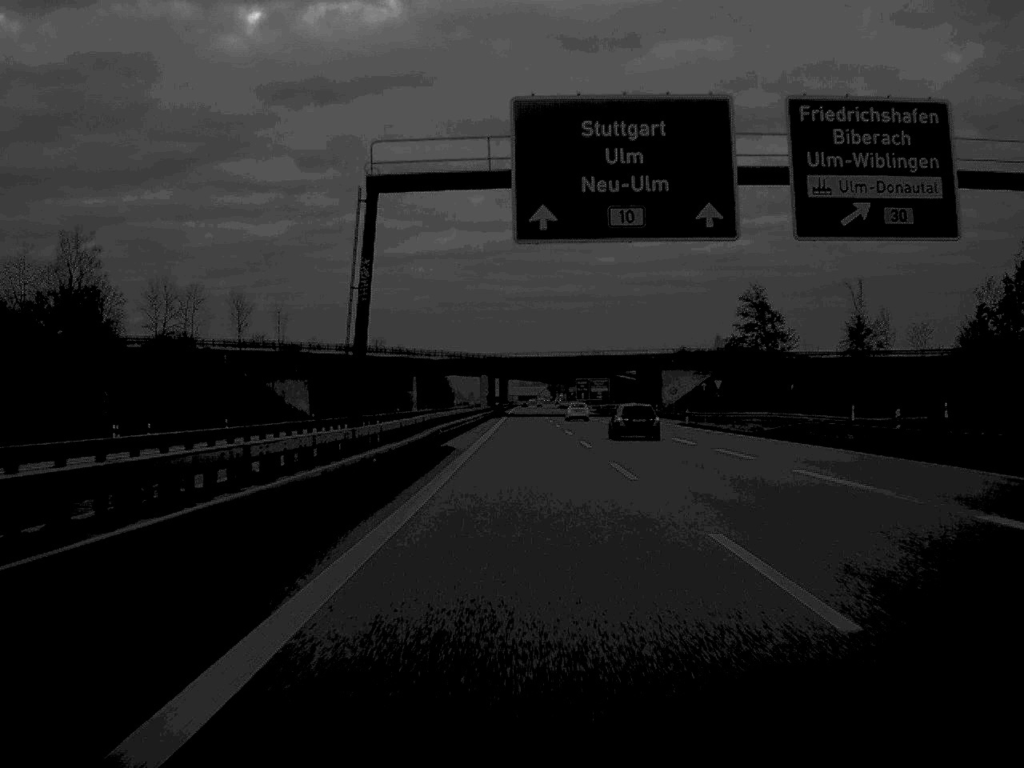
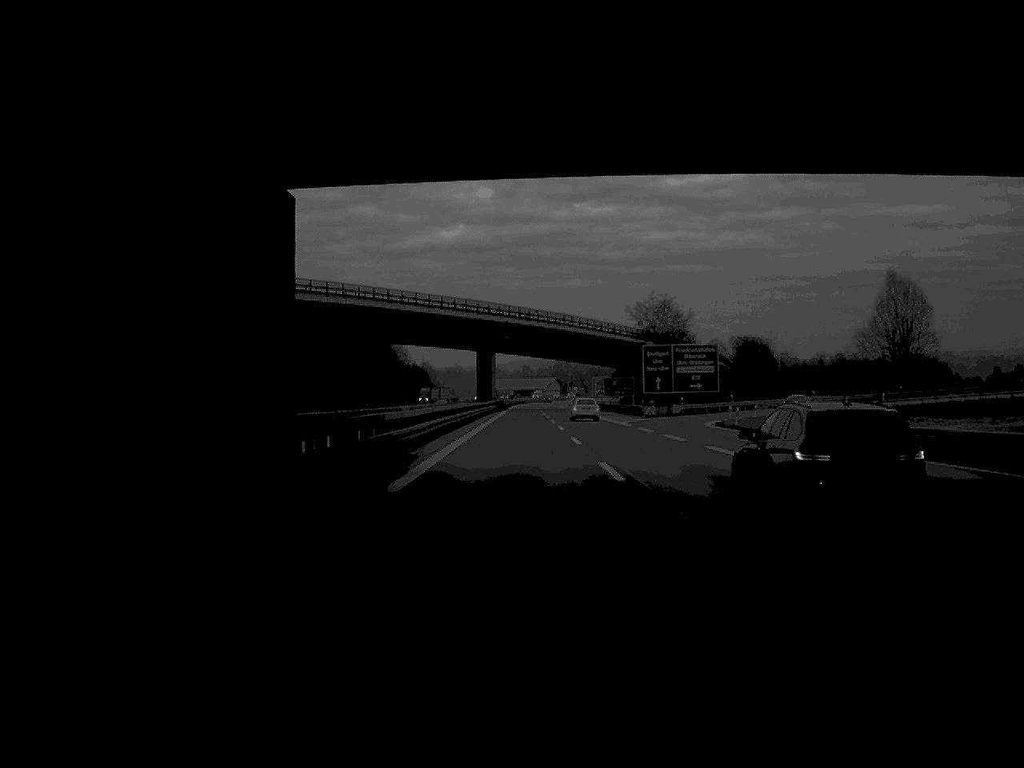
(-0.1, +143.5) m; 0°
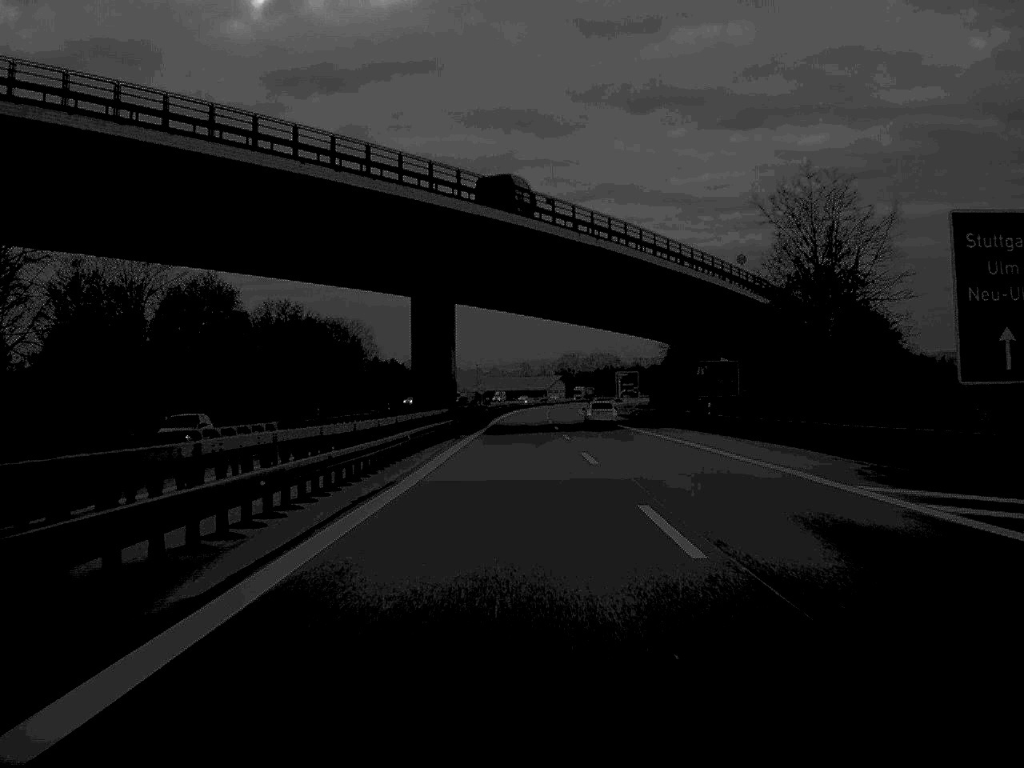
(0.0, +83.2) m; 0°
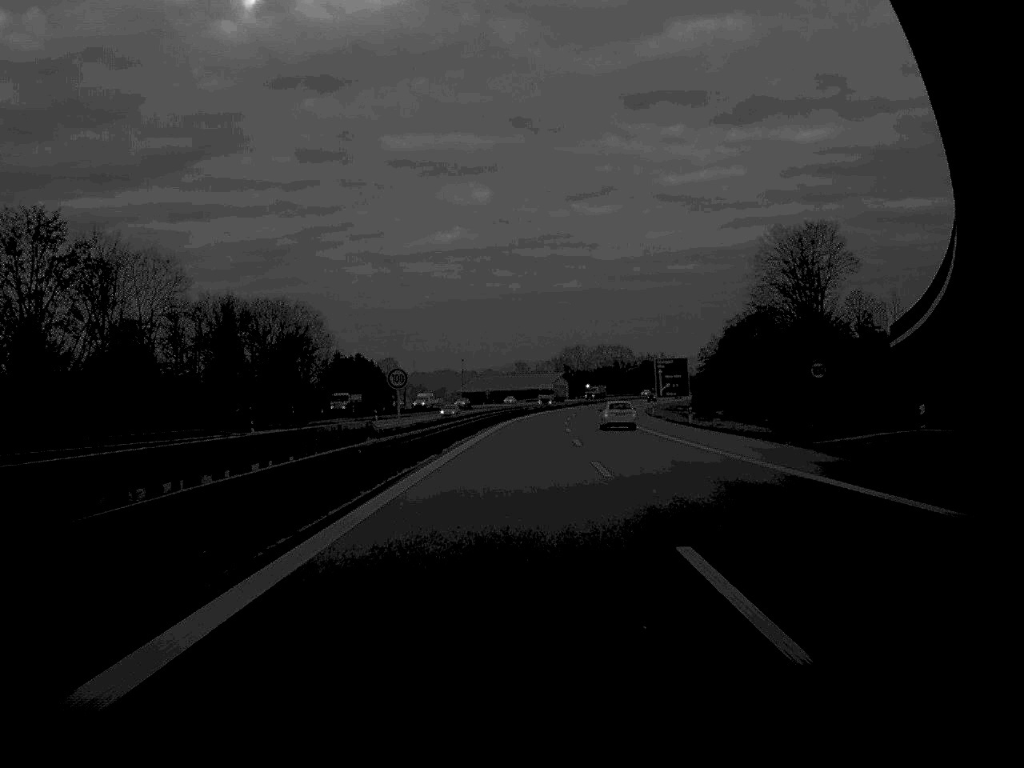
(0.0, +78.8) m; 0°
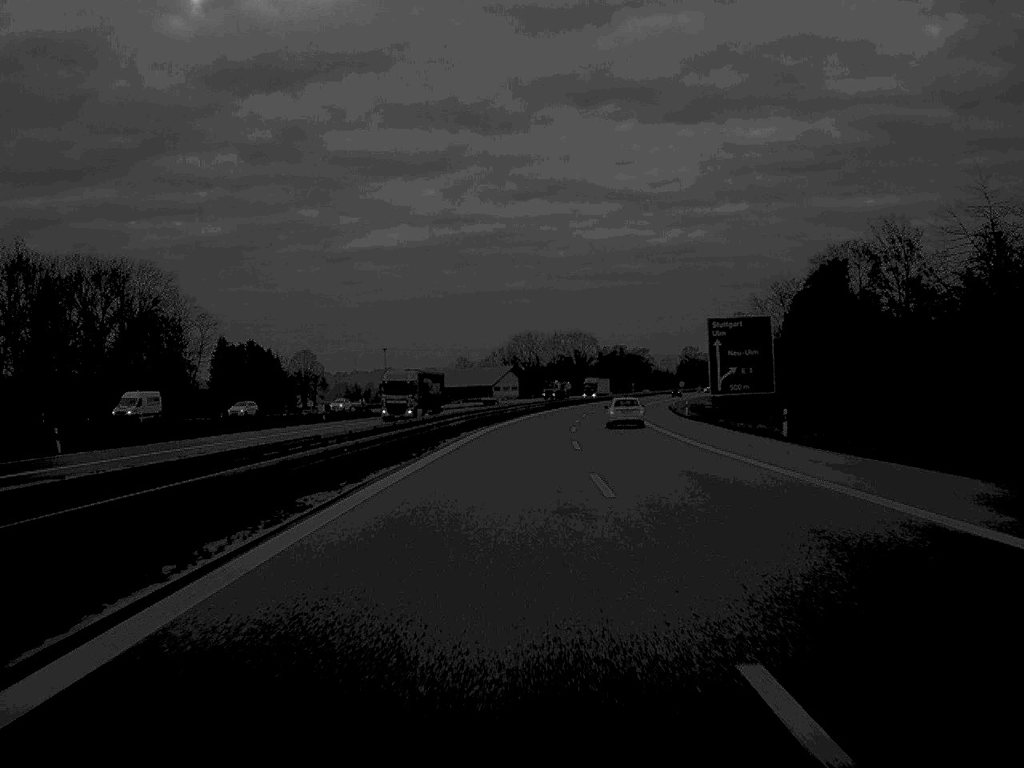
(+1.1, +79.2) m; +3°
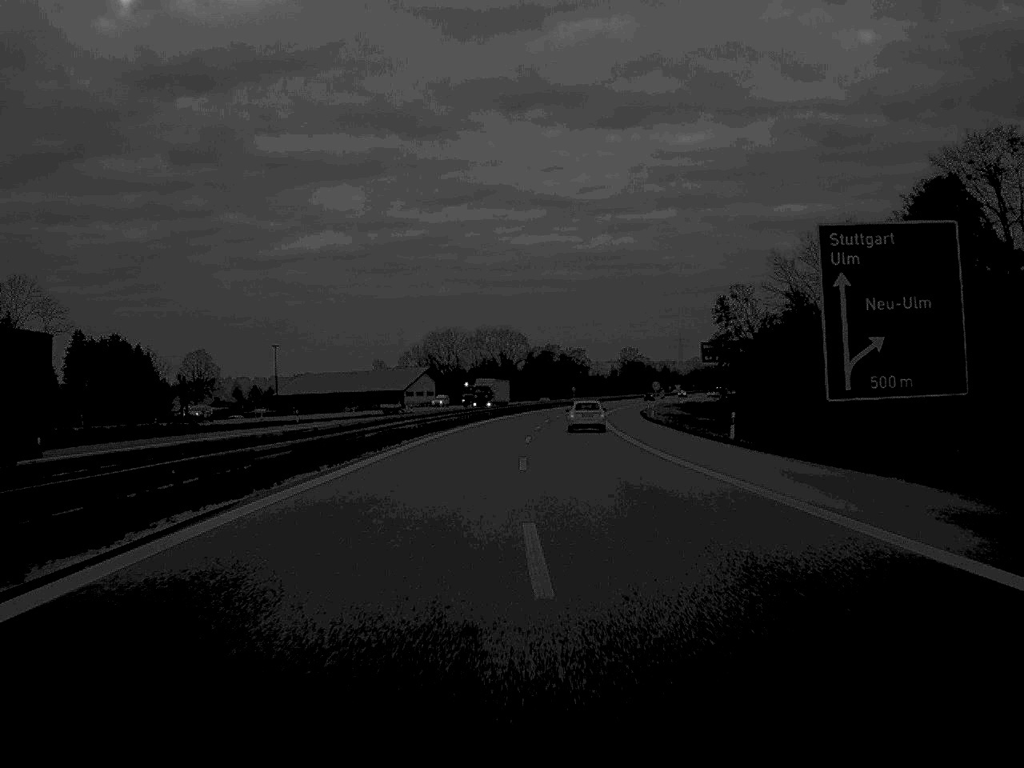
(+1.4, +47.2) m; +3°
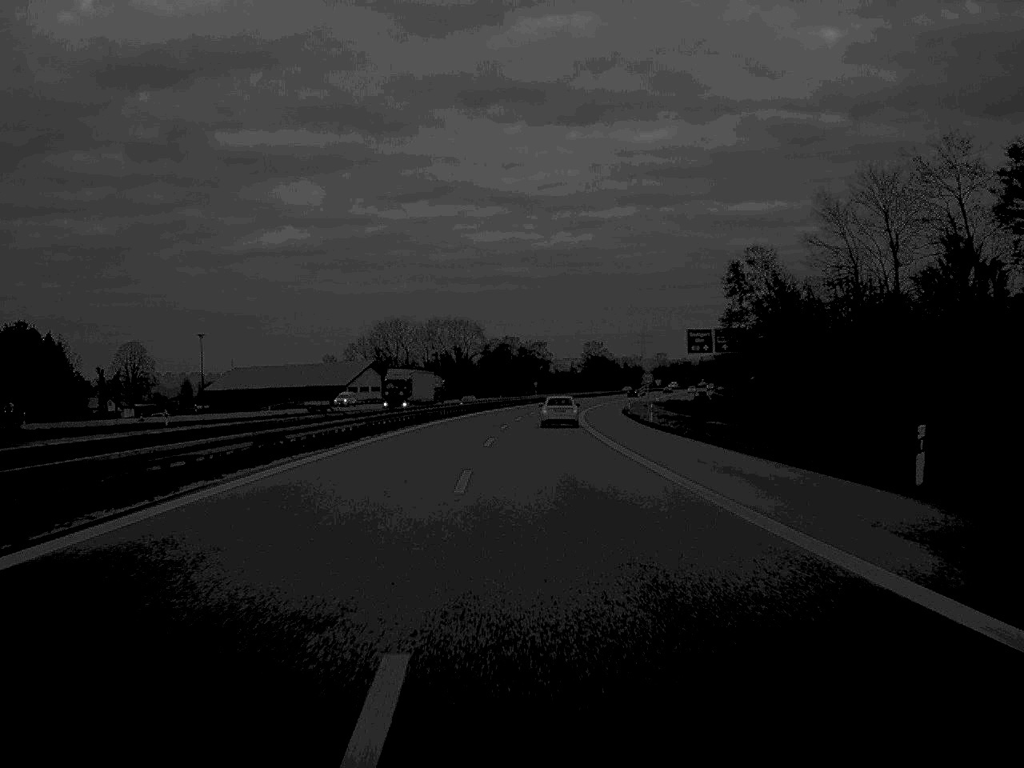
(+0.4, +26.5) m; +2°
